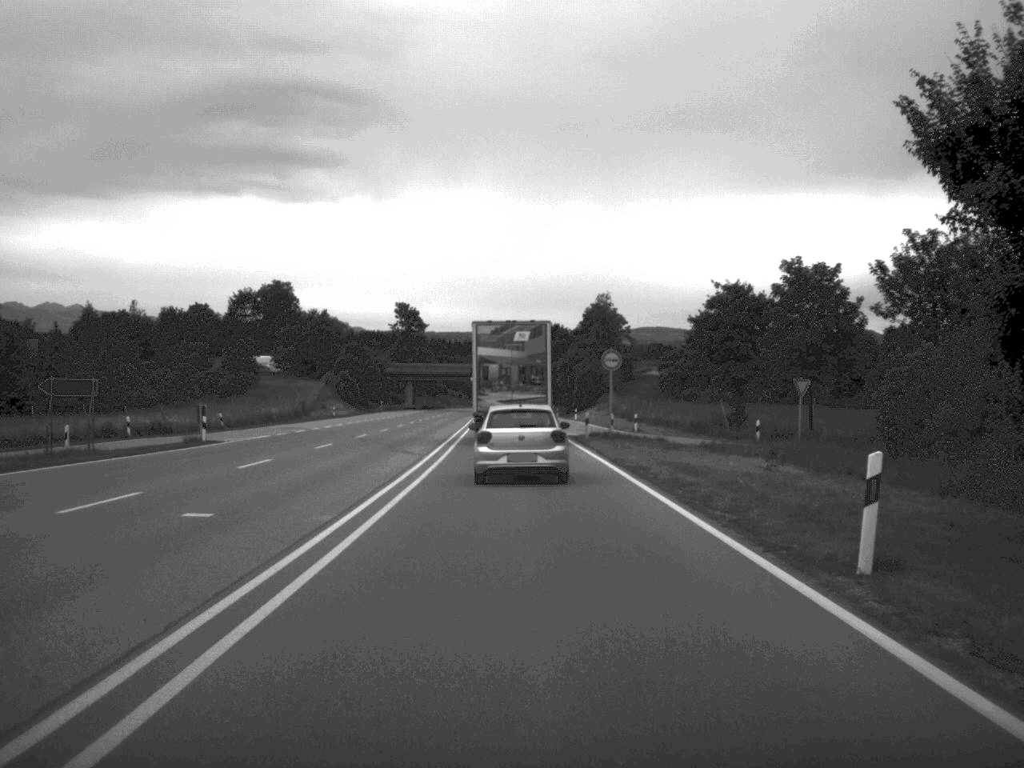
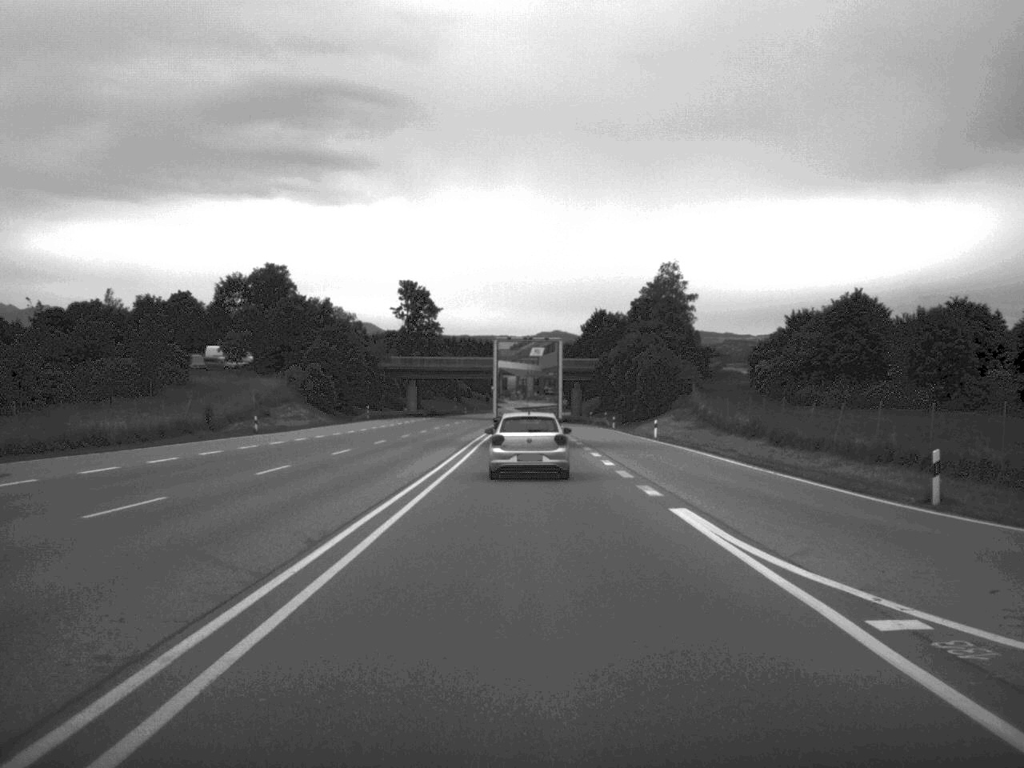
(-0.7, +47.0) m; -2°
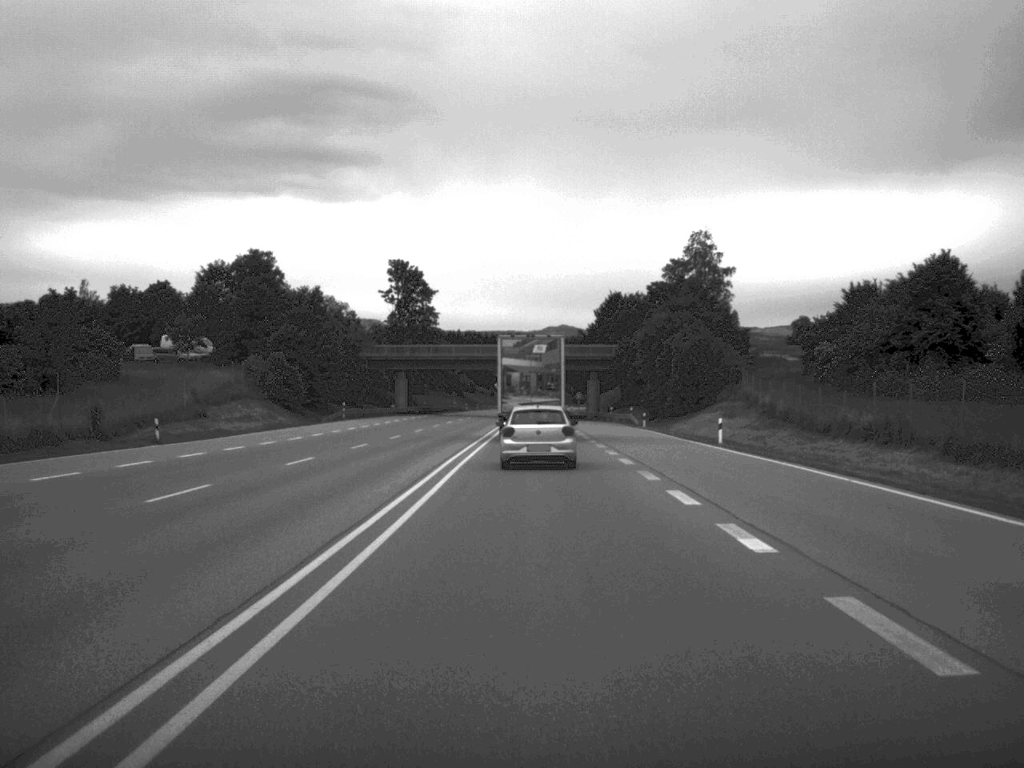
(-0.1, +21.1) m; 0°
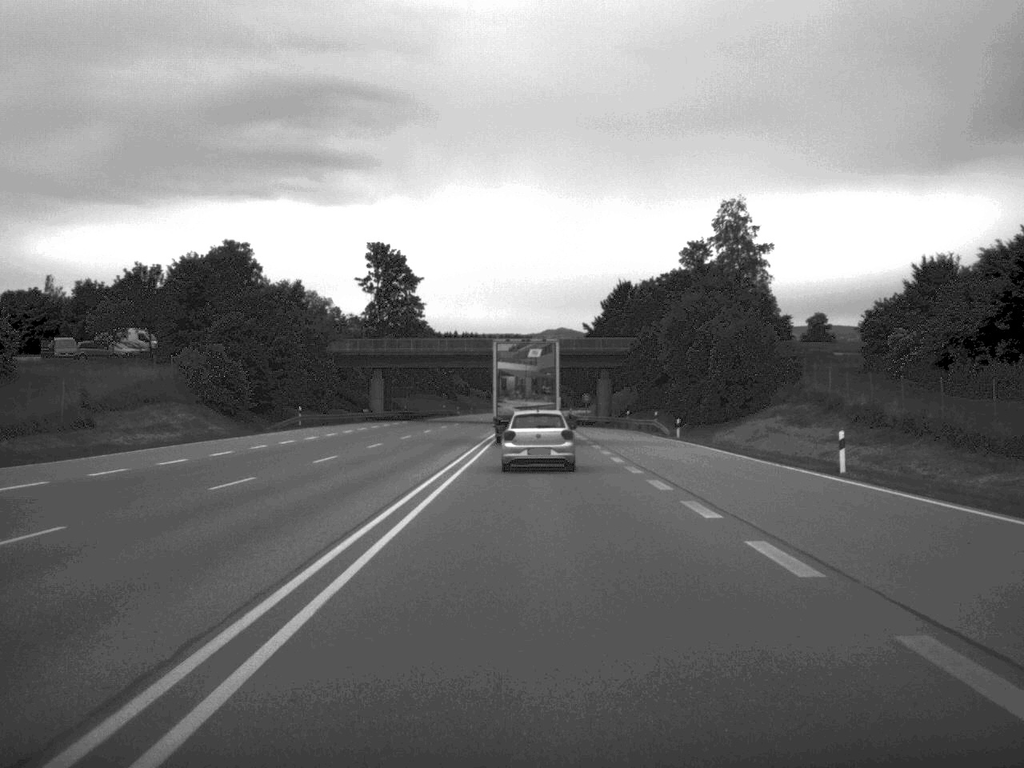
(0.0, +19.6) m; 0°
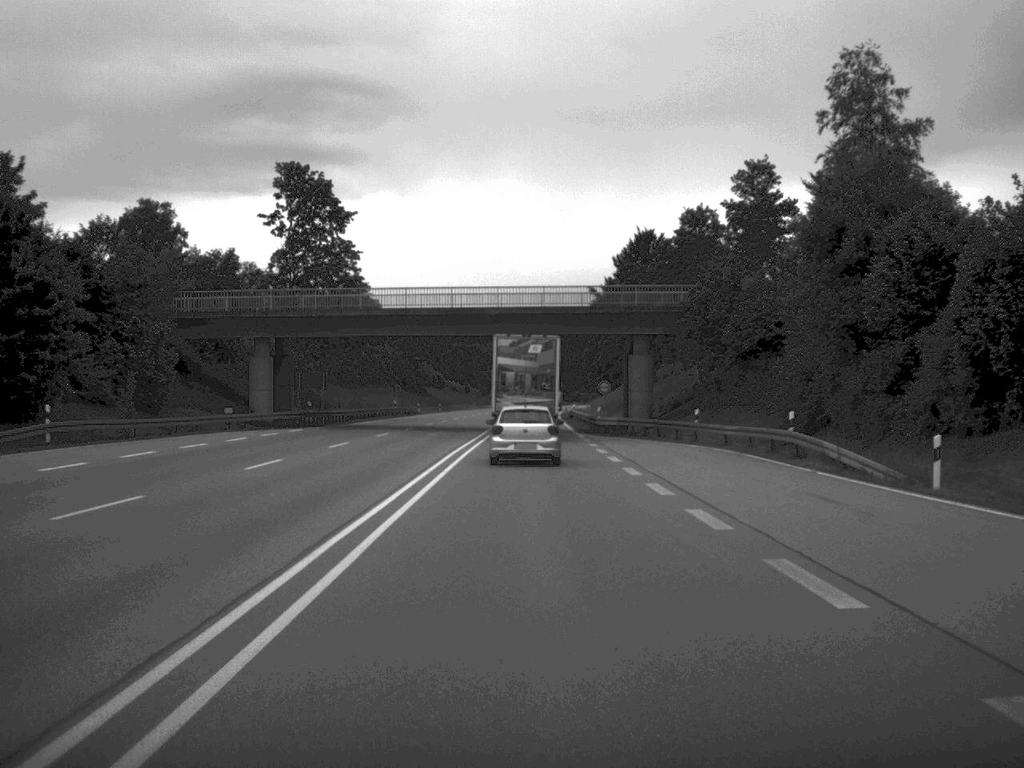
(+0.1, +43.2) m; 0°
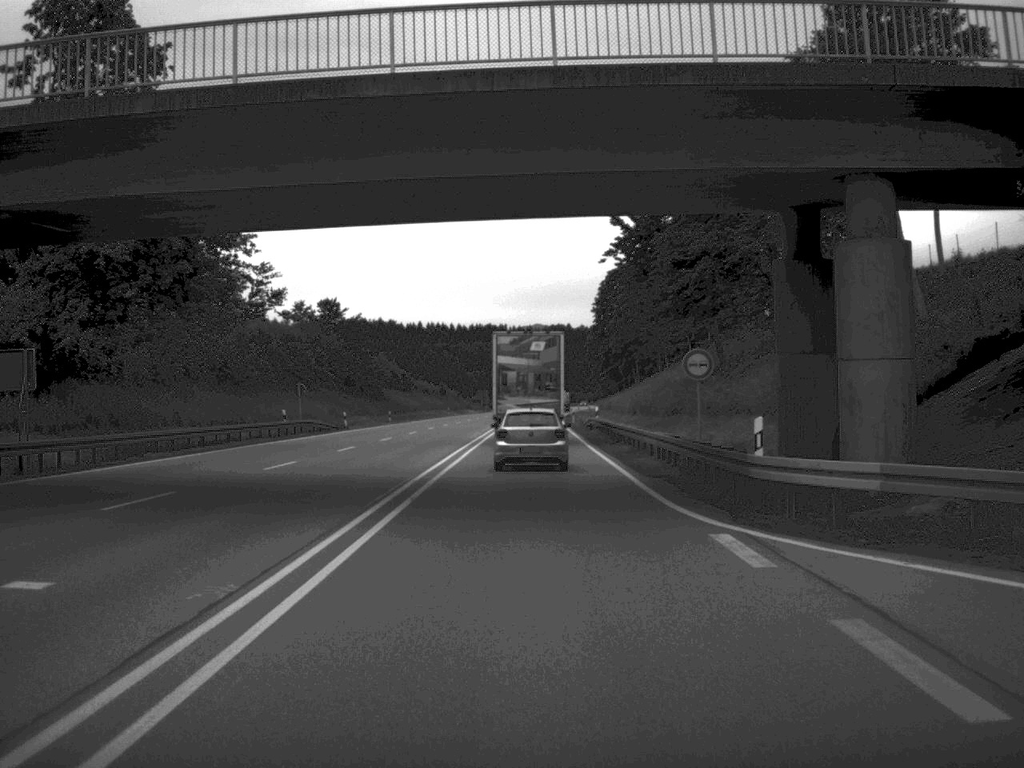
(+0.1, +44.6) m; 0°
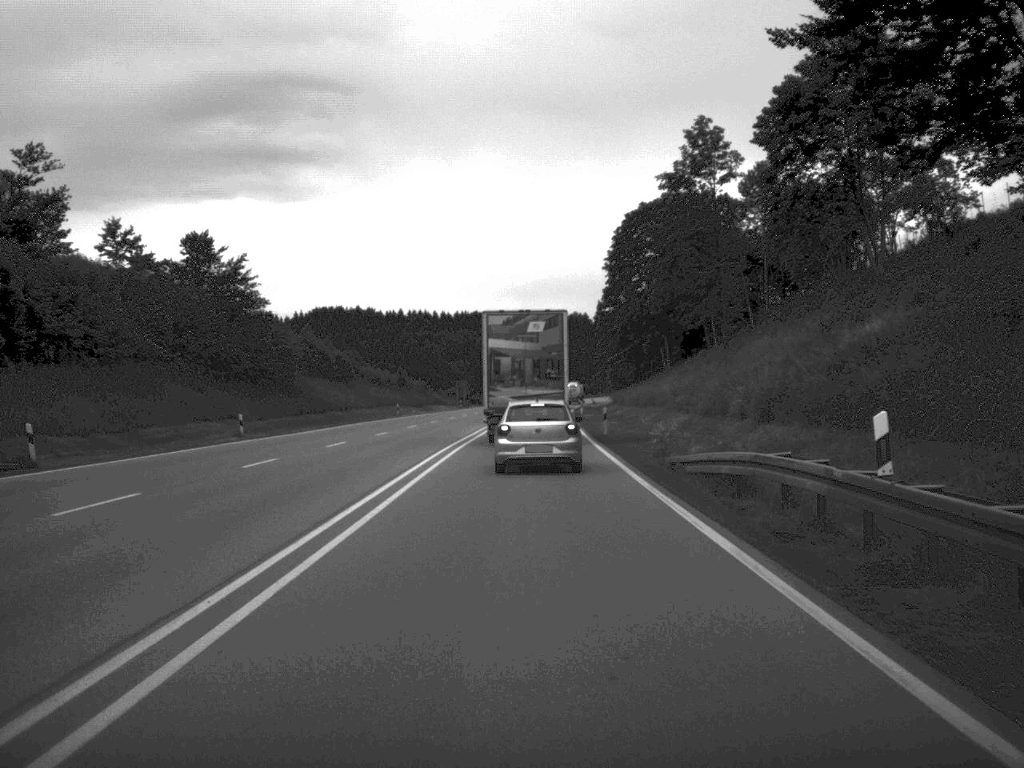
(+0.2, +48.8) m; 0°
